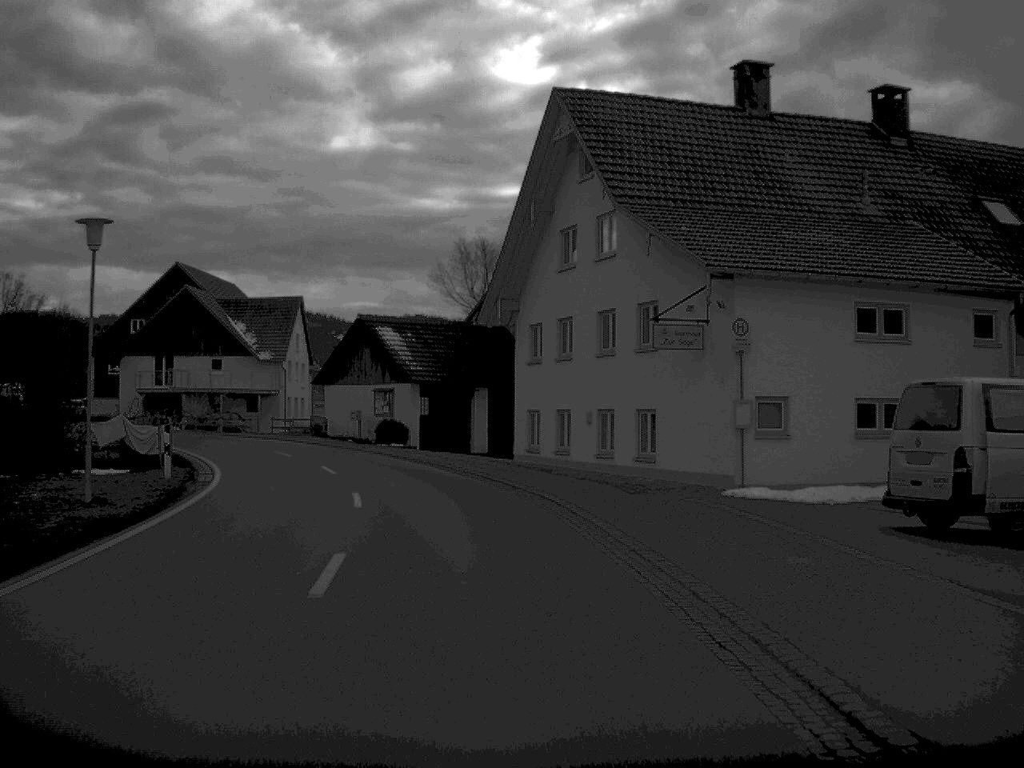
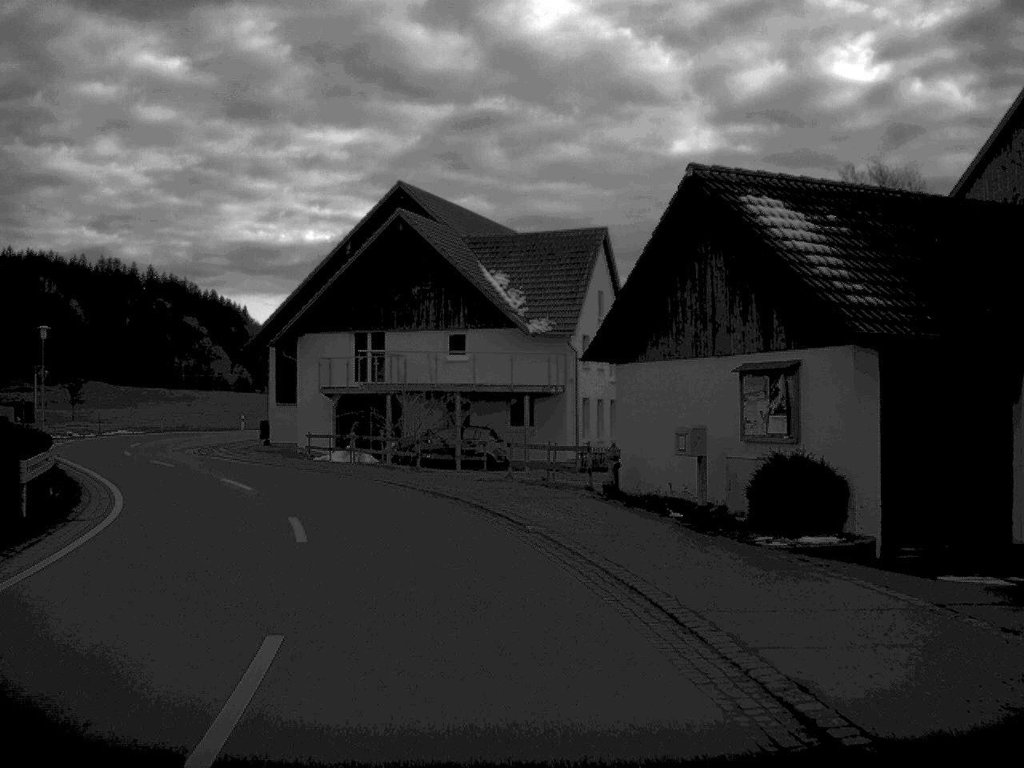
(-3.8, +32.2) m; -16°
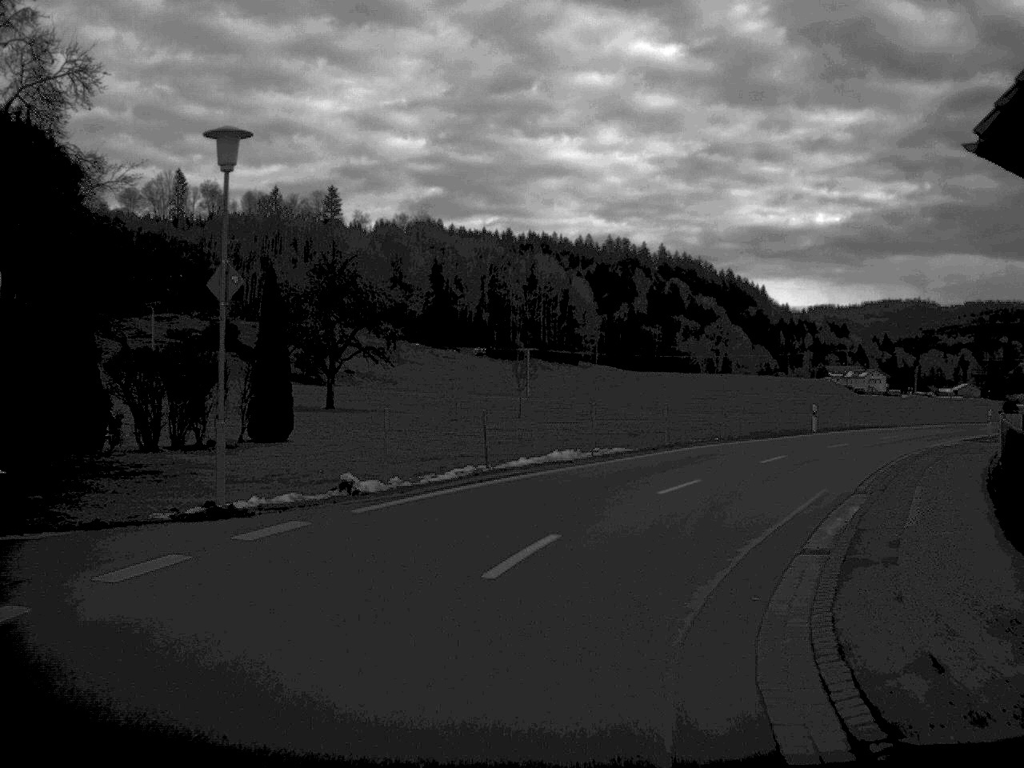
(-10.3, +38.6) m; -22°
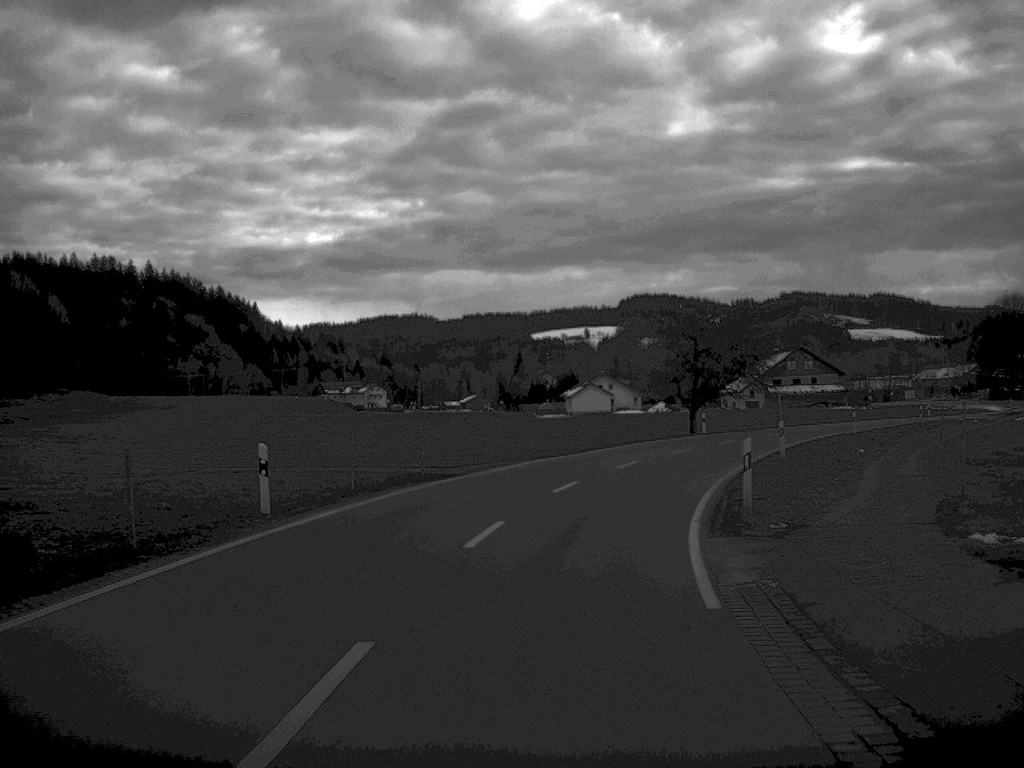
(+7.2, +30.7) m; +22°
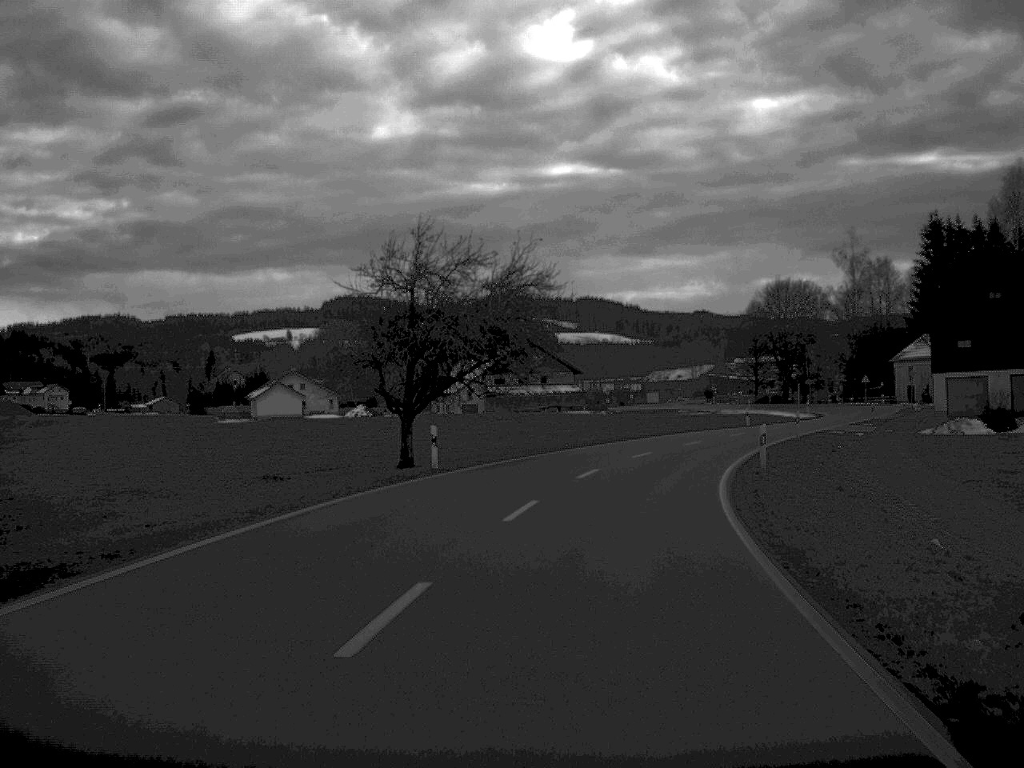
(+3.6, +32.7) m; +13°
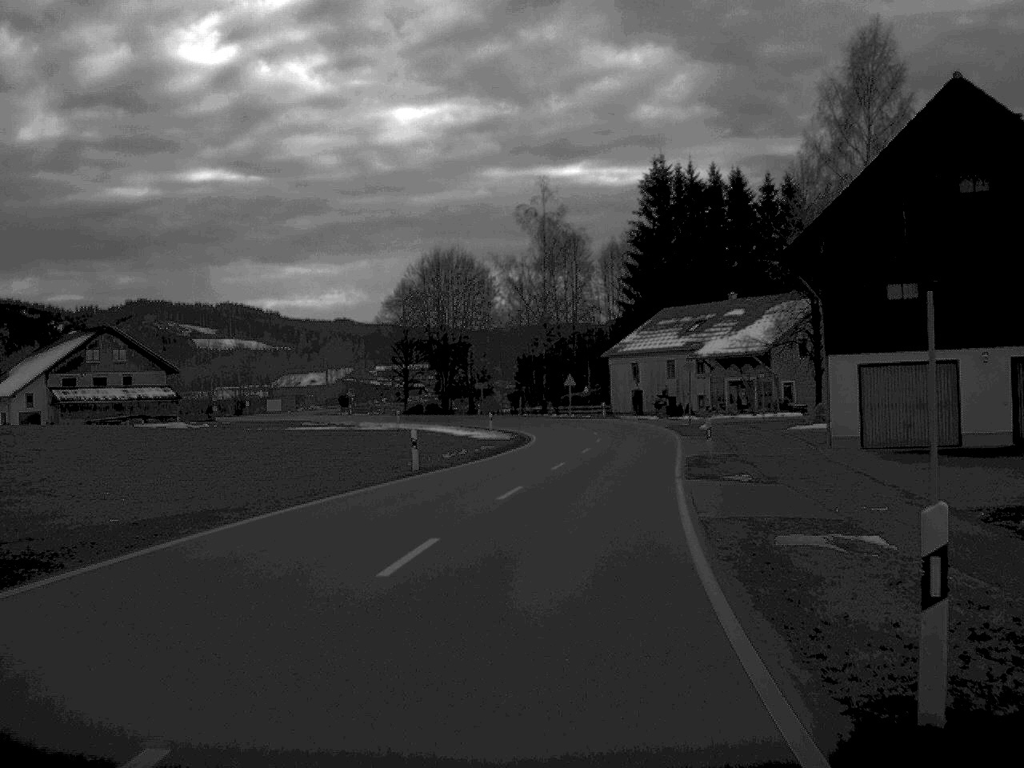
(+5.9, +40.3) m; +16°
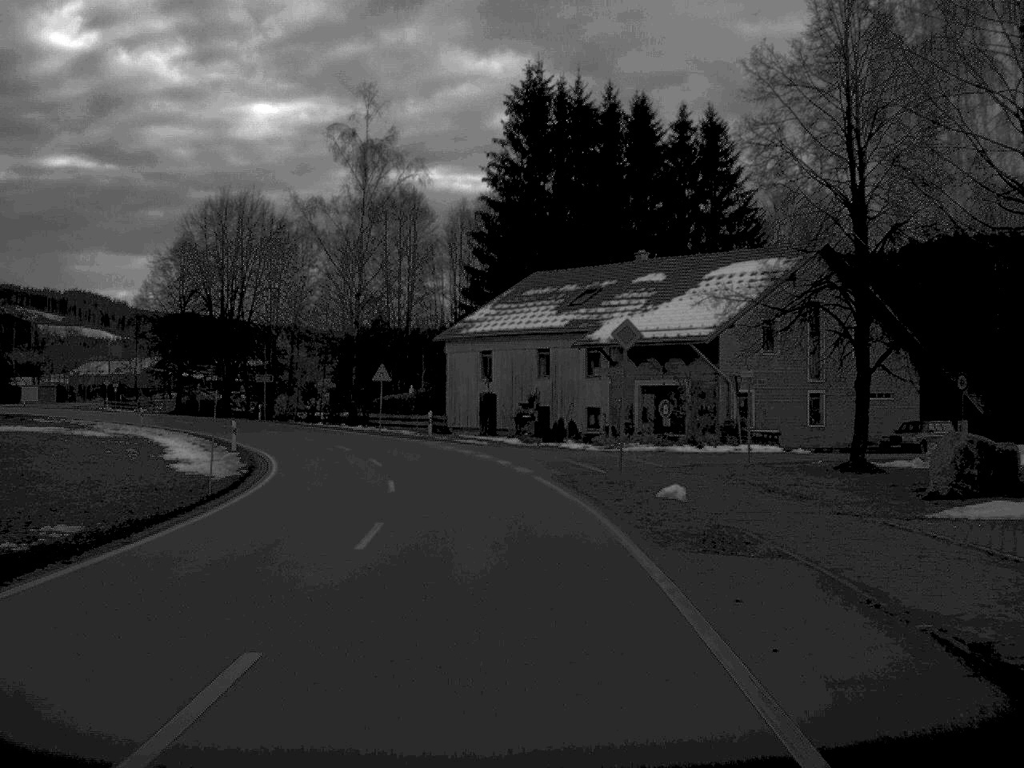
(+2.5, +33.2) m; +6°
